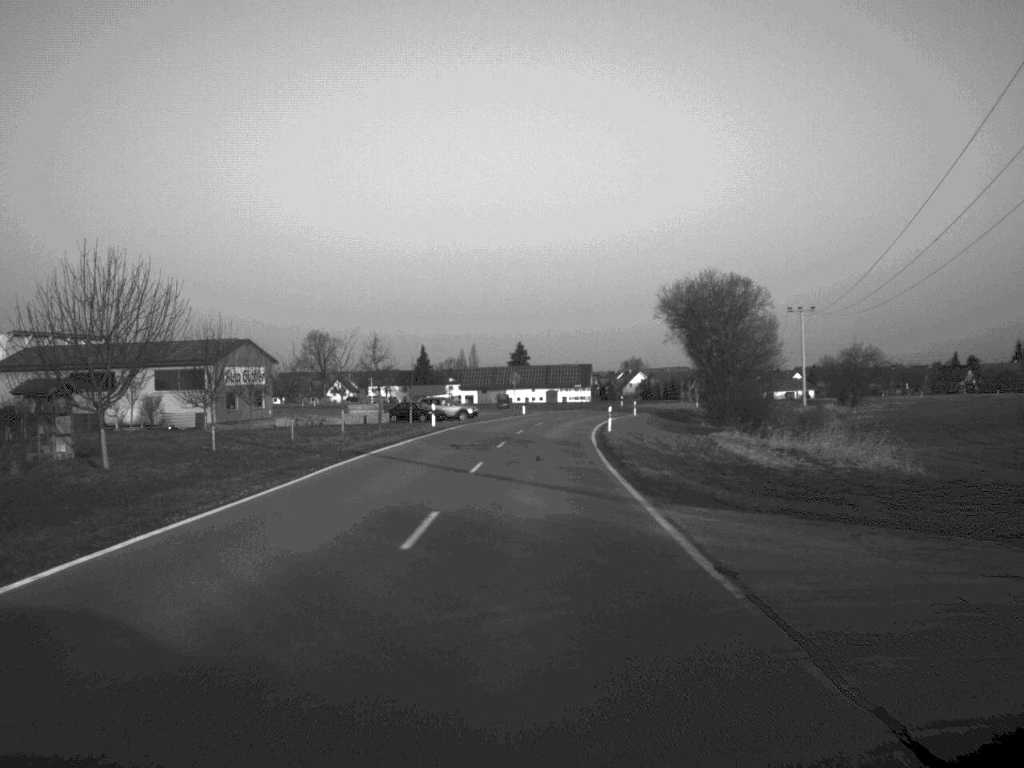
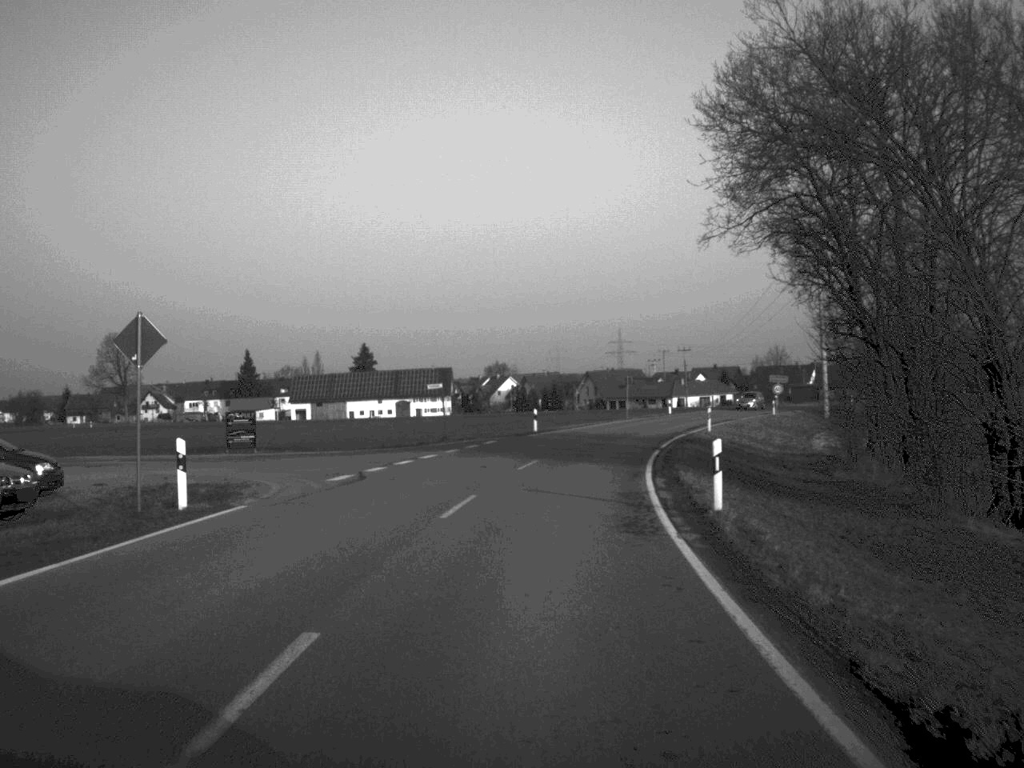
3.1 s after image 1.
(+2.8, +67.2) m; +7°
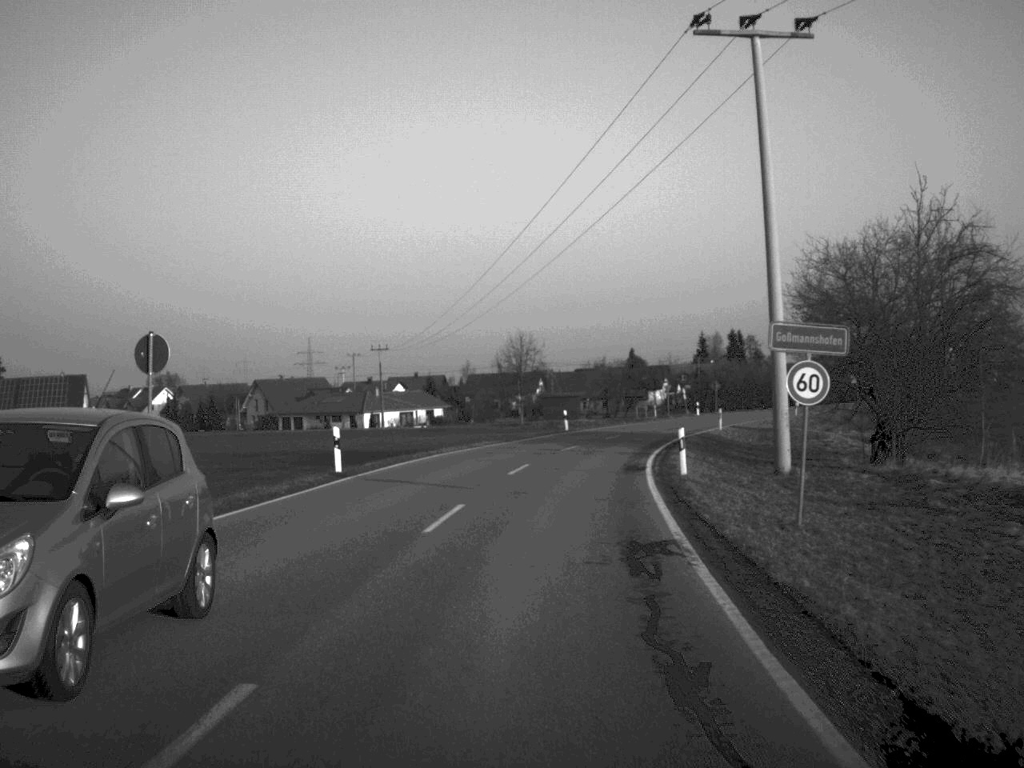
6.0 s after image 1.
(+7.2, +59.9) m; +14°
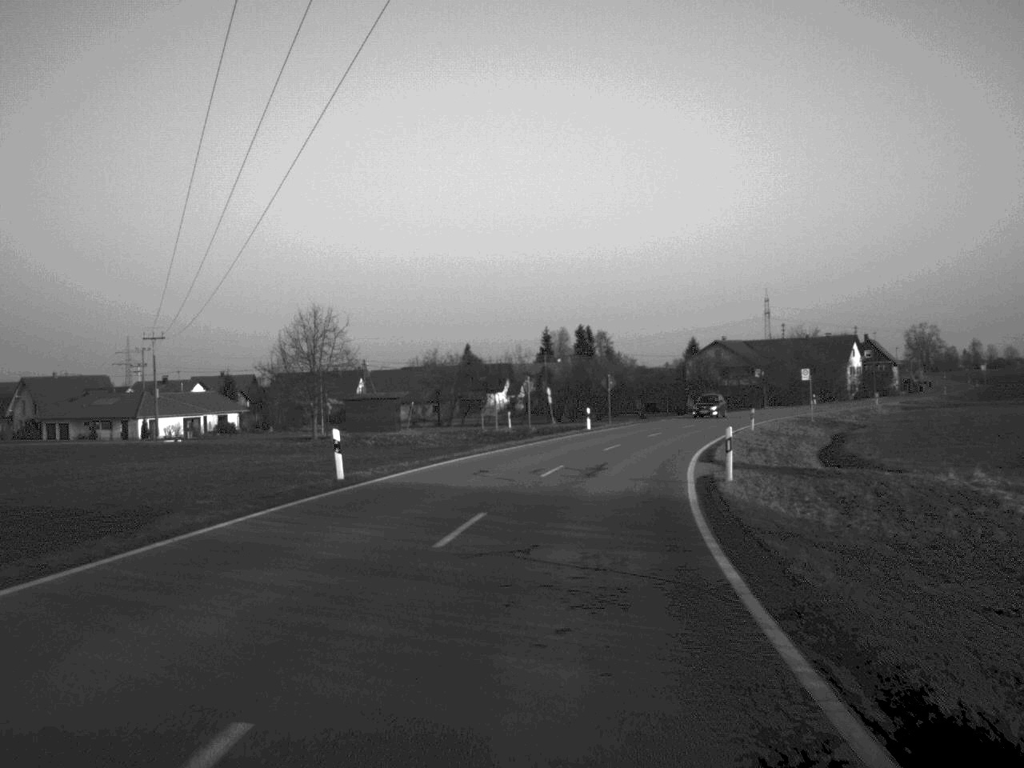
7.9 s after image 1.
(+2.1, +36.2) m; +8°
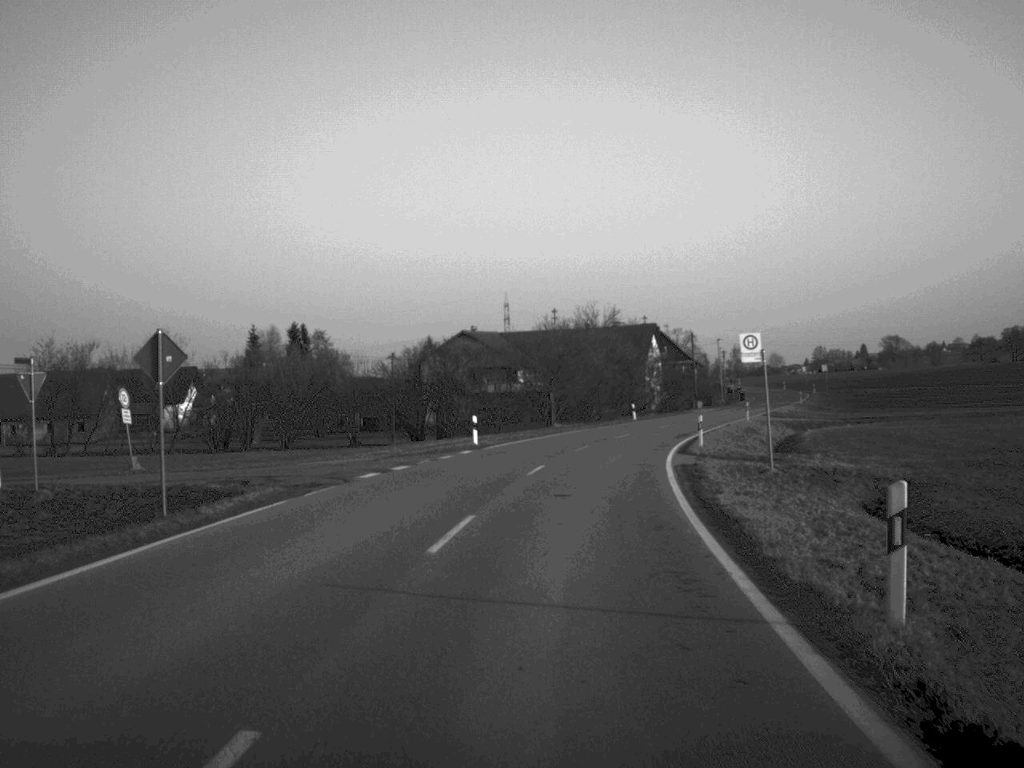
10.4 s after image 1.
(+5.4, +46.9) m; +12°
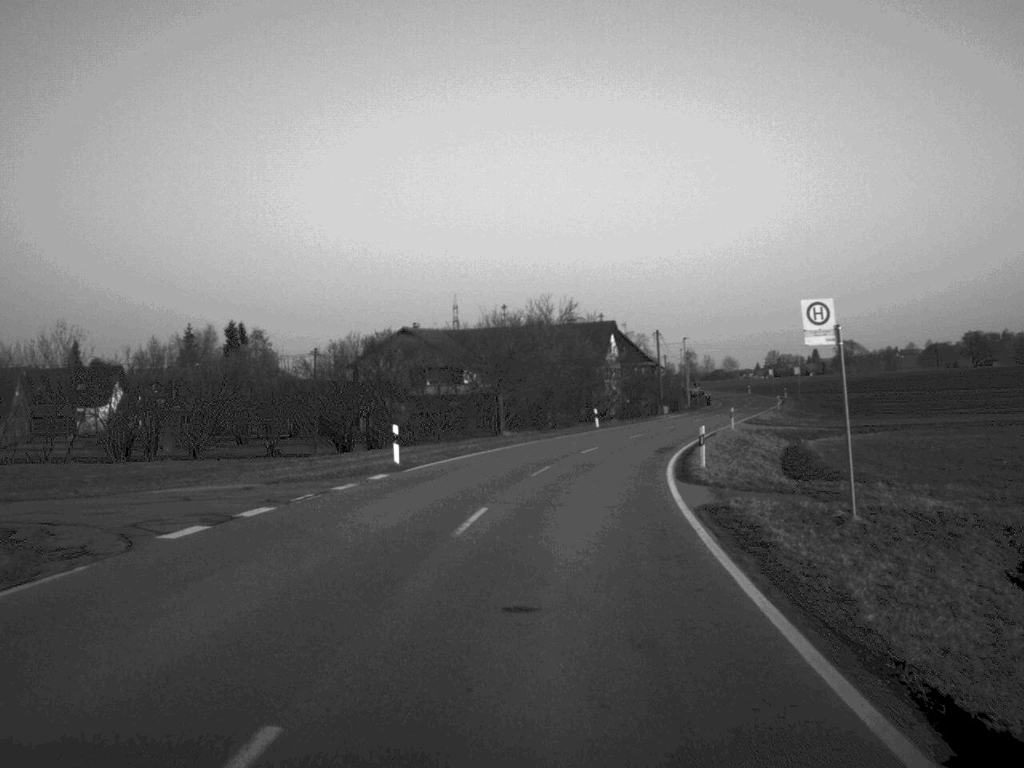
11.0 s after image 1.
(+0.2, +10.8) m; +2°
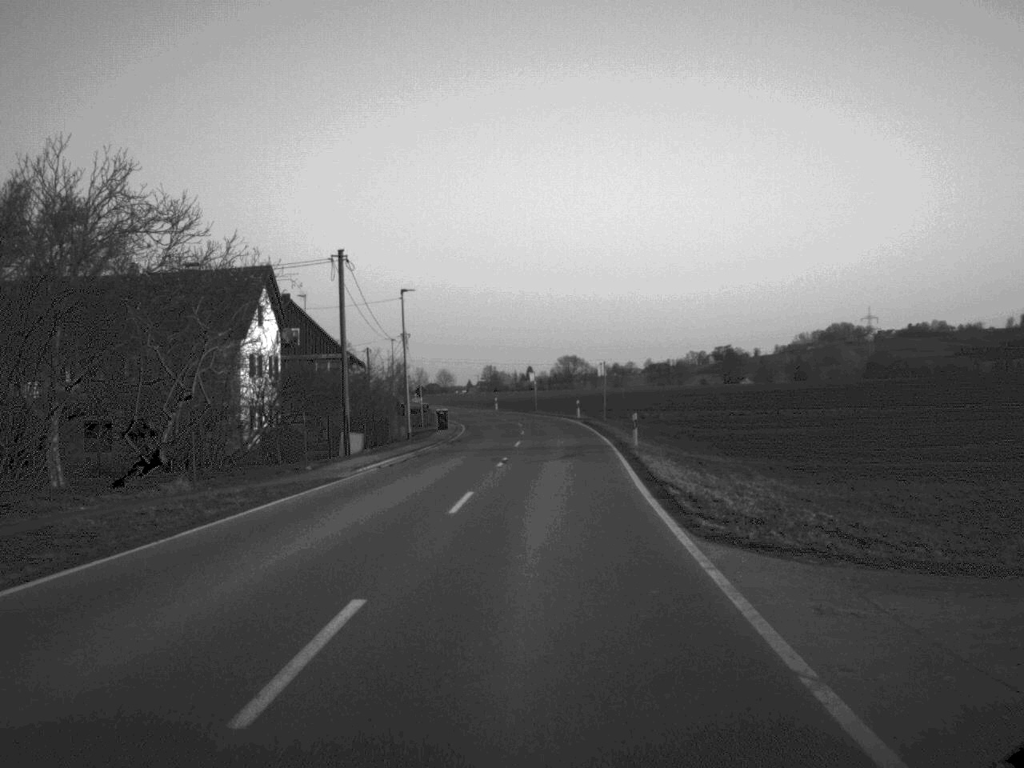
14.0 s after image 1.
(+6.4, +55.4) m; +13°
